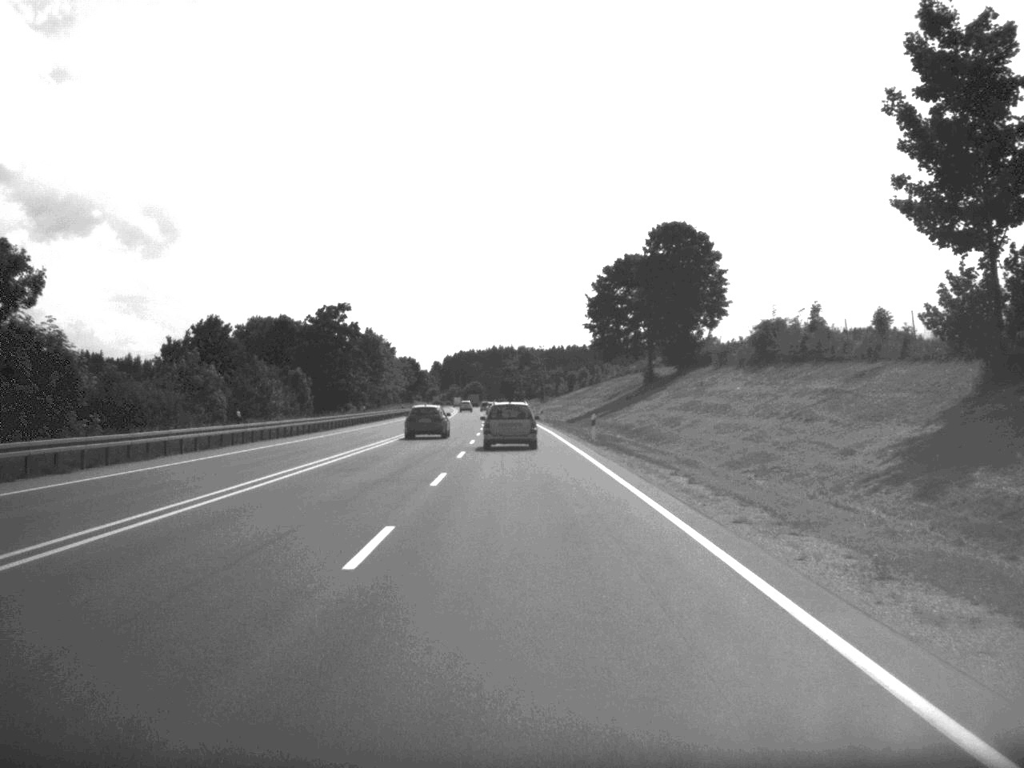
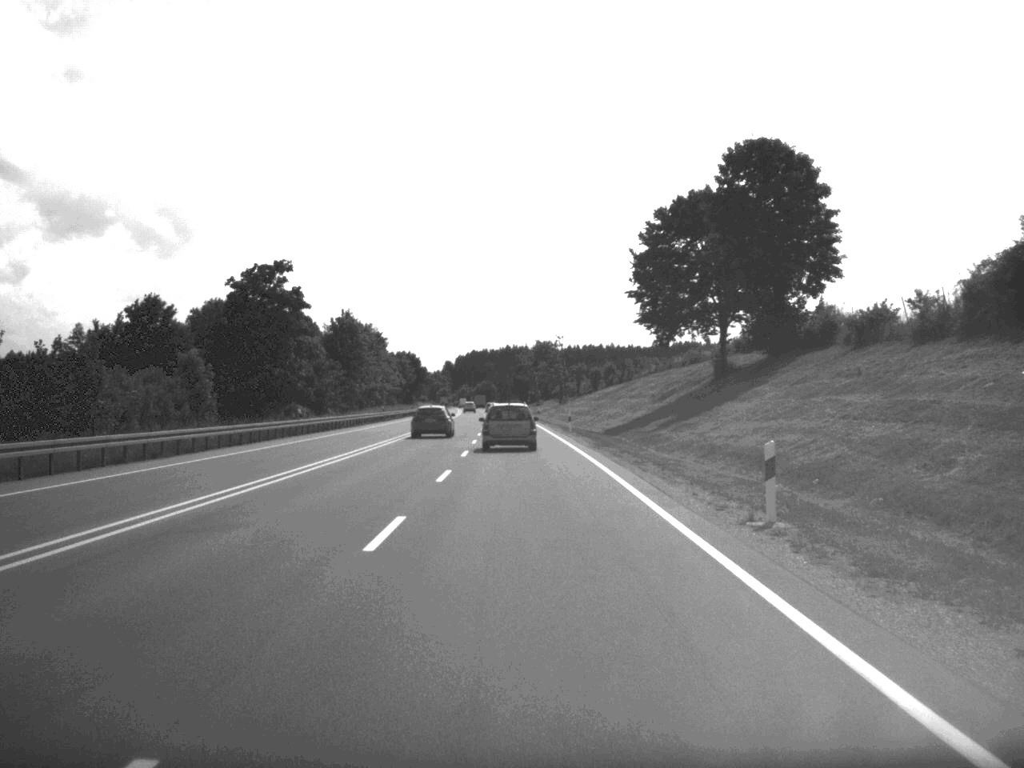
(-0.2, +34.1) m; -1°
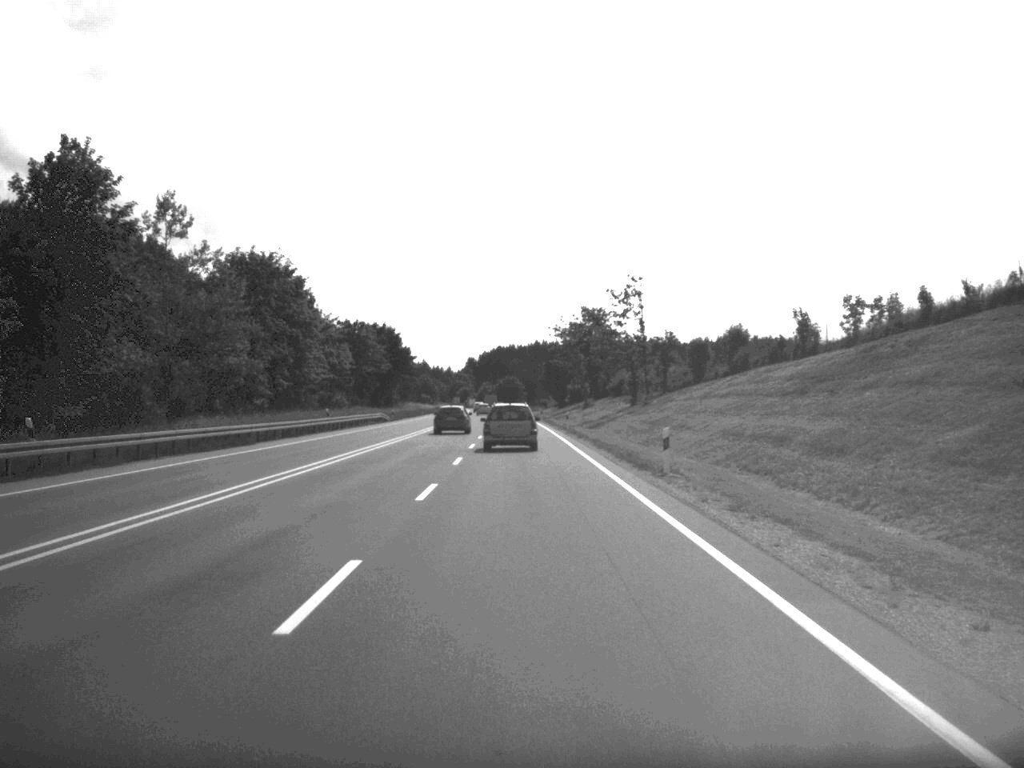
(-1.2, +87.8) m; -1°
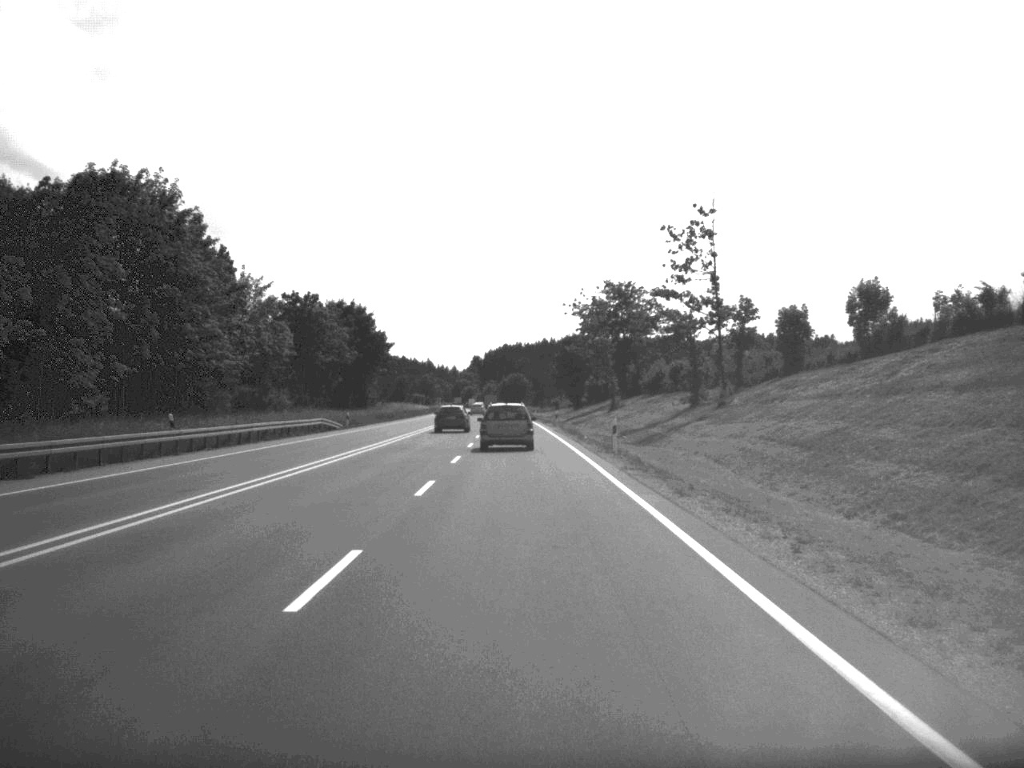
(-0.1, +34.6) m; 0°
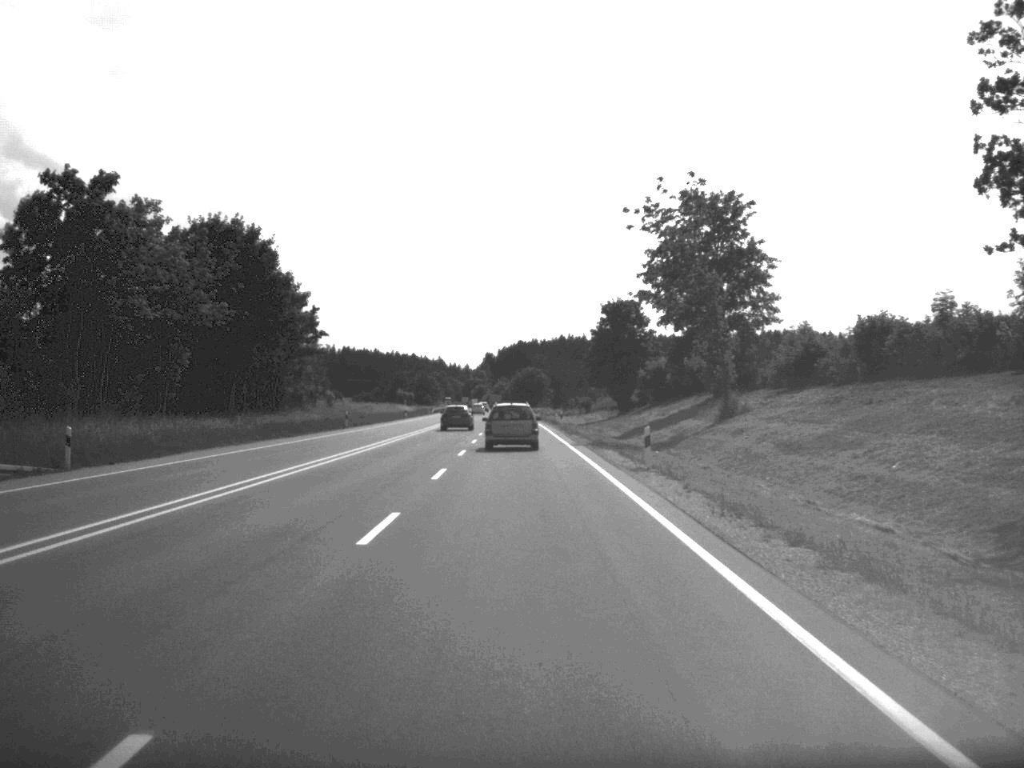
(-0.4, +54.9) m; -1°
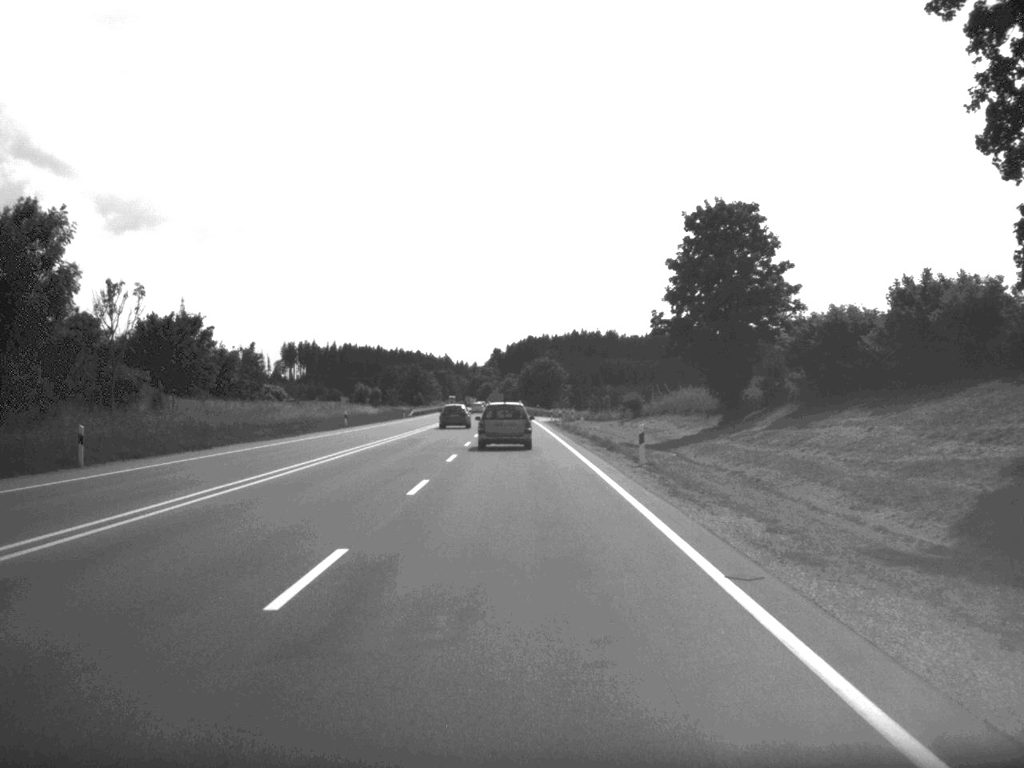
(-0.2, +51.8) m; -1°
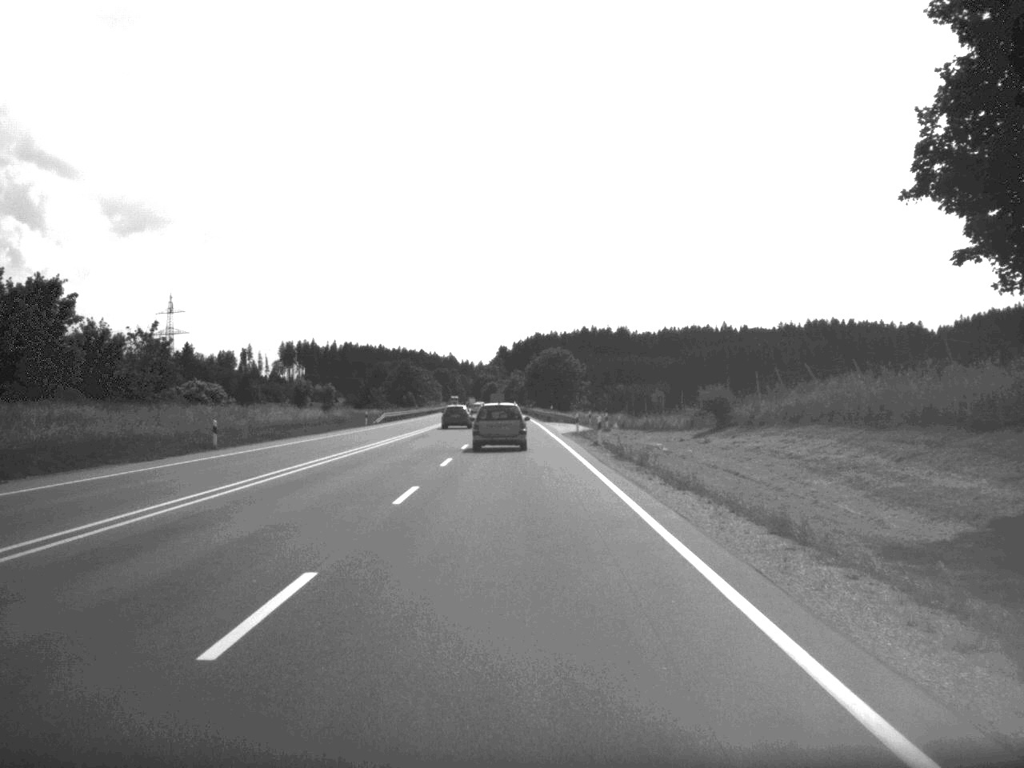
(-0.1, +37.3) m; 0°
